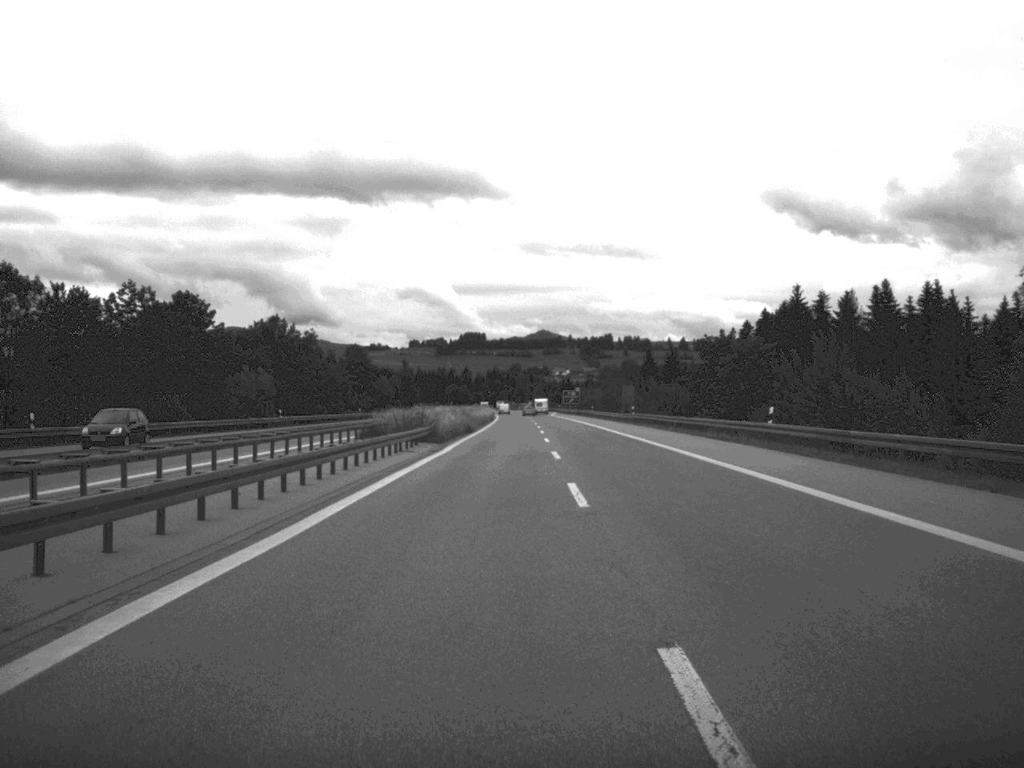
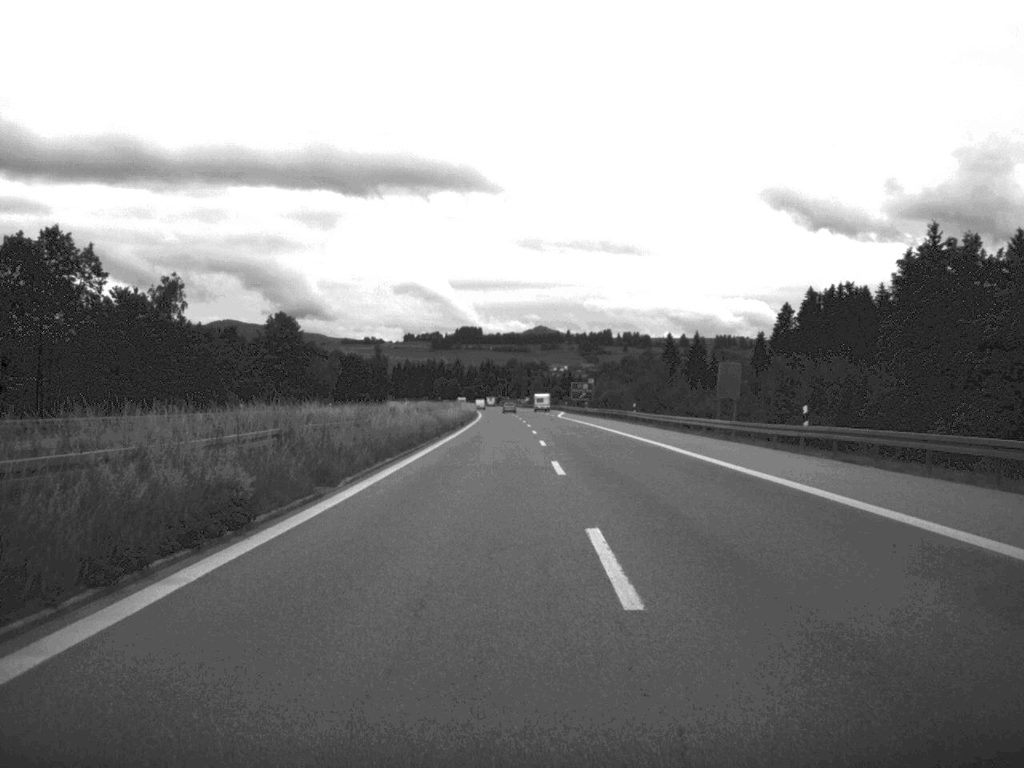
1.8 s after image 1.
(+0.1, +61.7) m; 0°
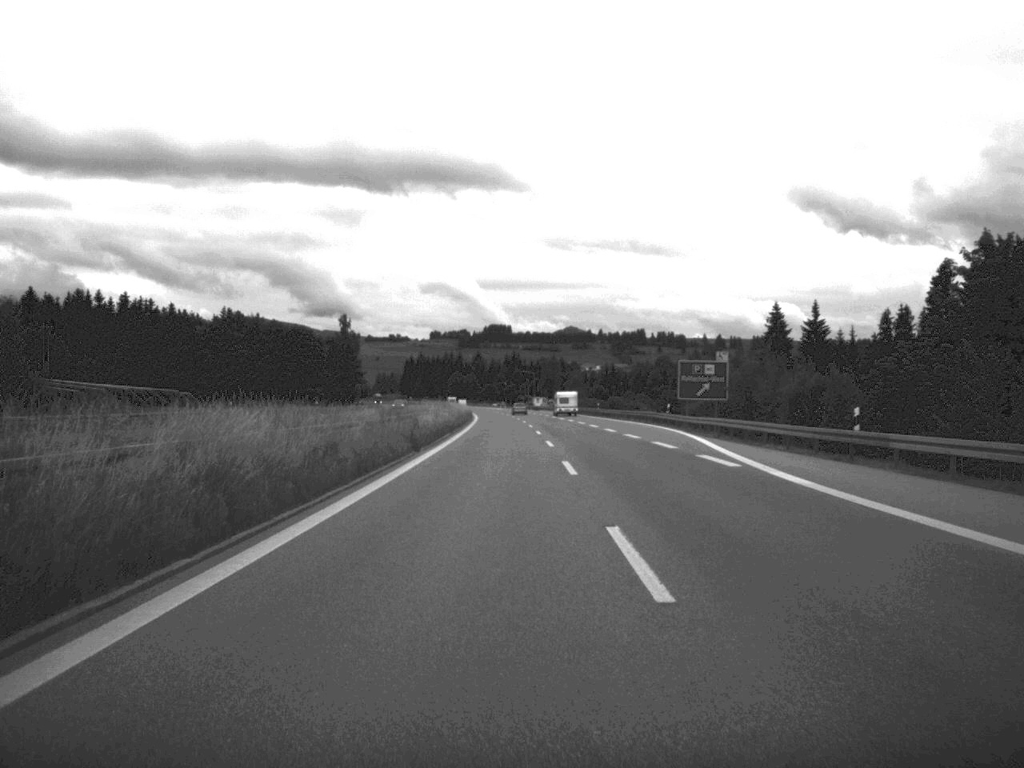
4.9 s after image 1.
(-1.4, +103.0) m; -2°
